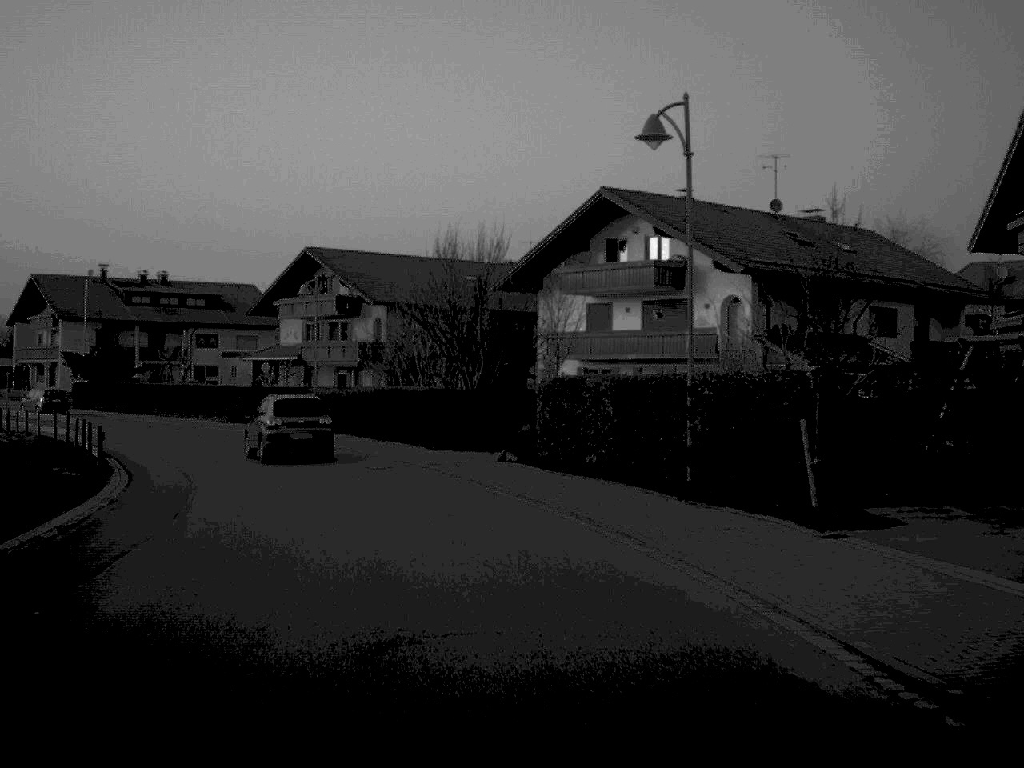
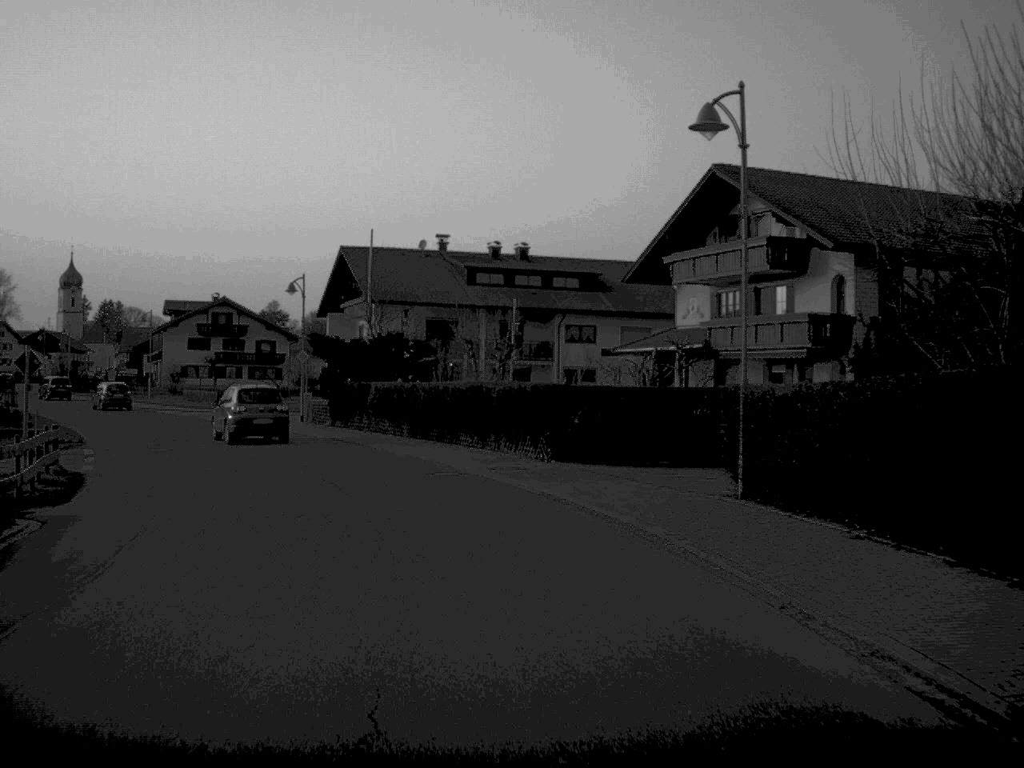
(-4.7, +29.9) m; -18°
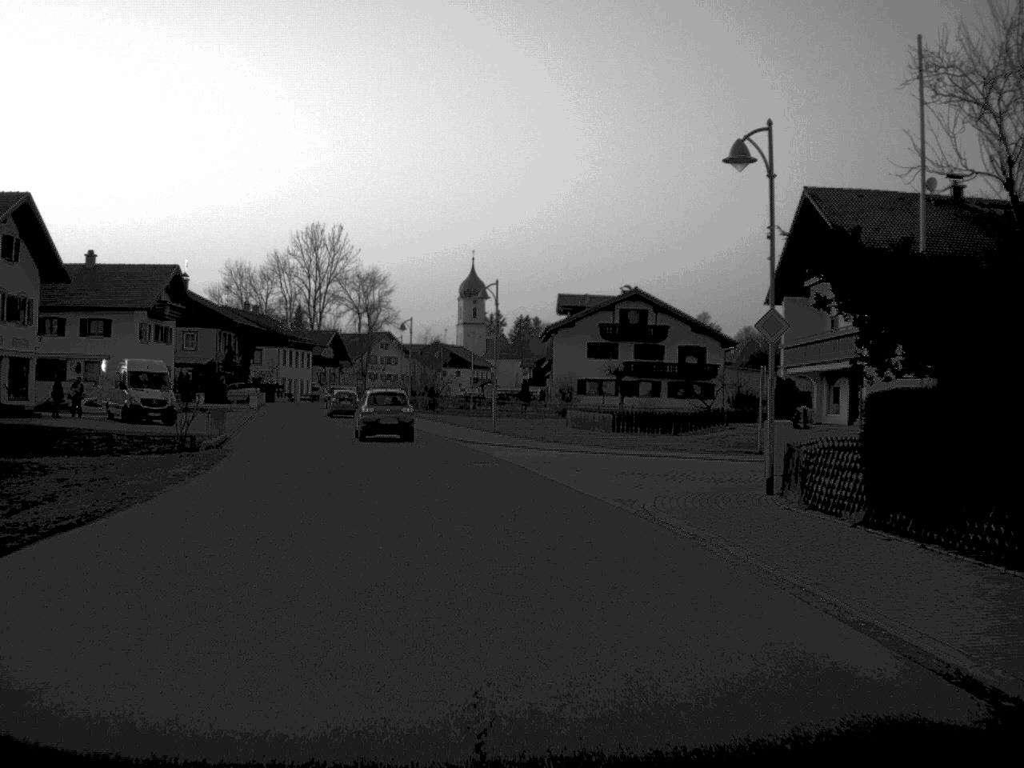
(-5.5, +31.0) m; -19°
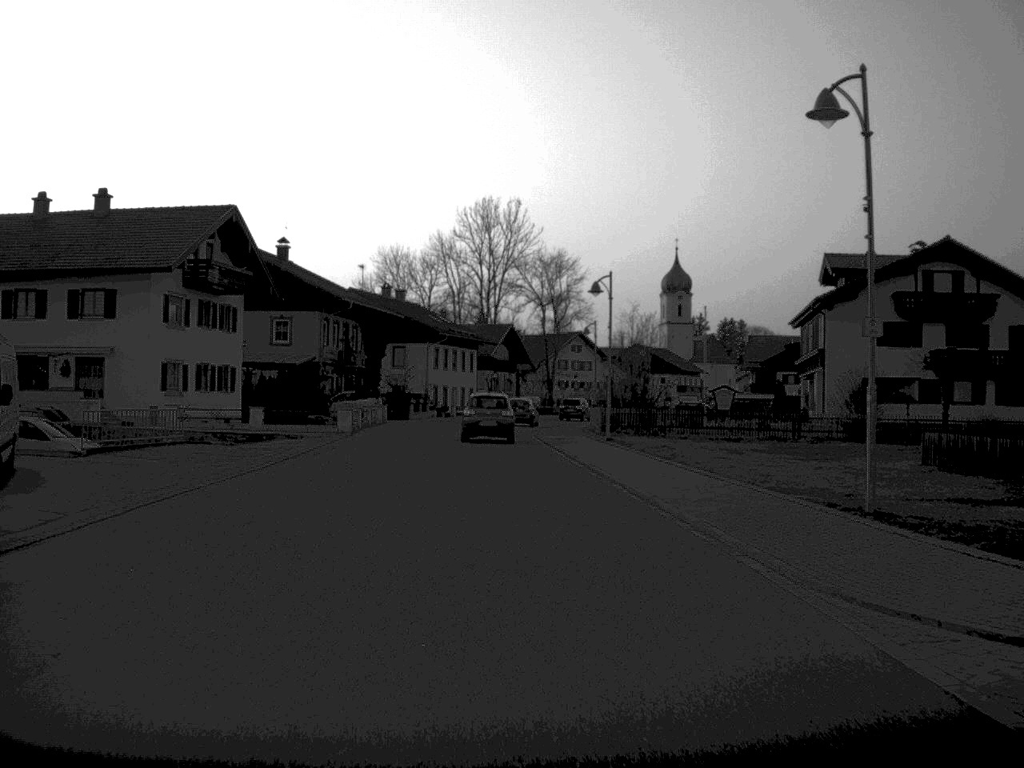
(-2.7, +32.0) m; -9°
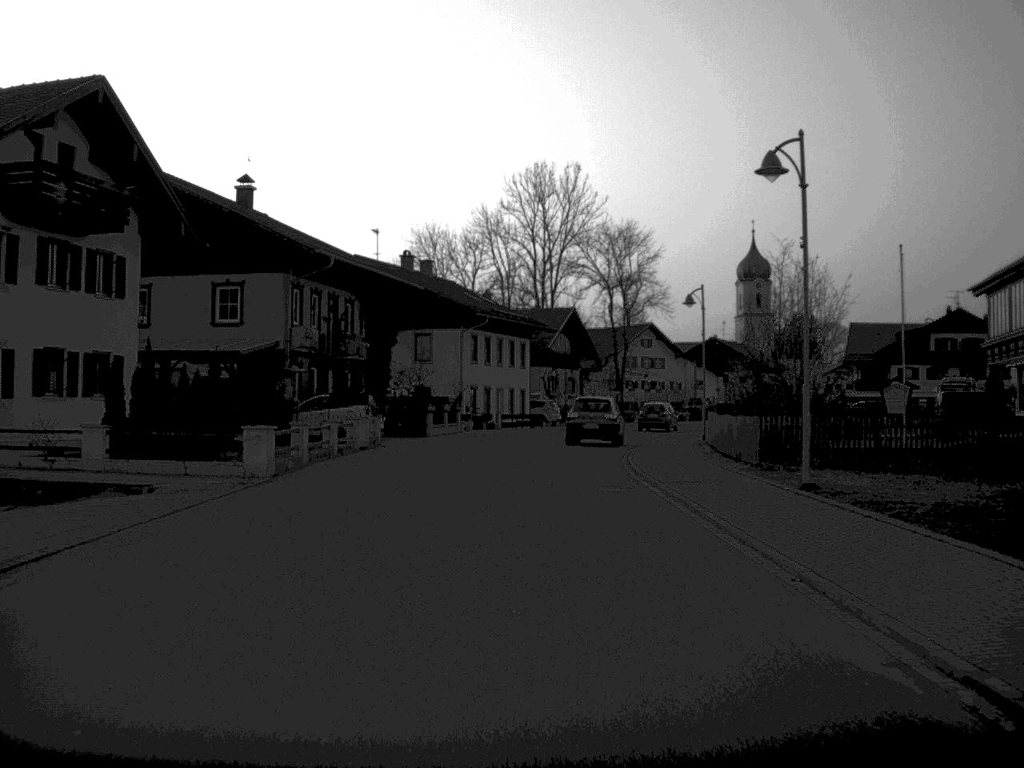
(-0.6, +23.5) m; -2°
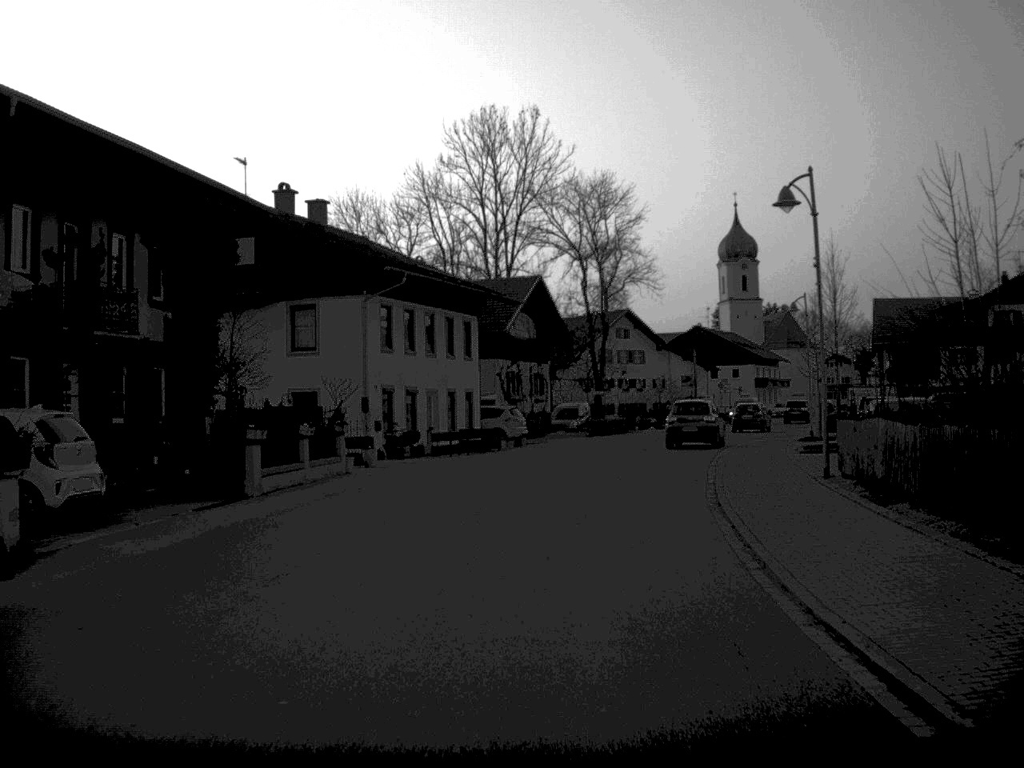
(+0.3, +24.8) m; +2°
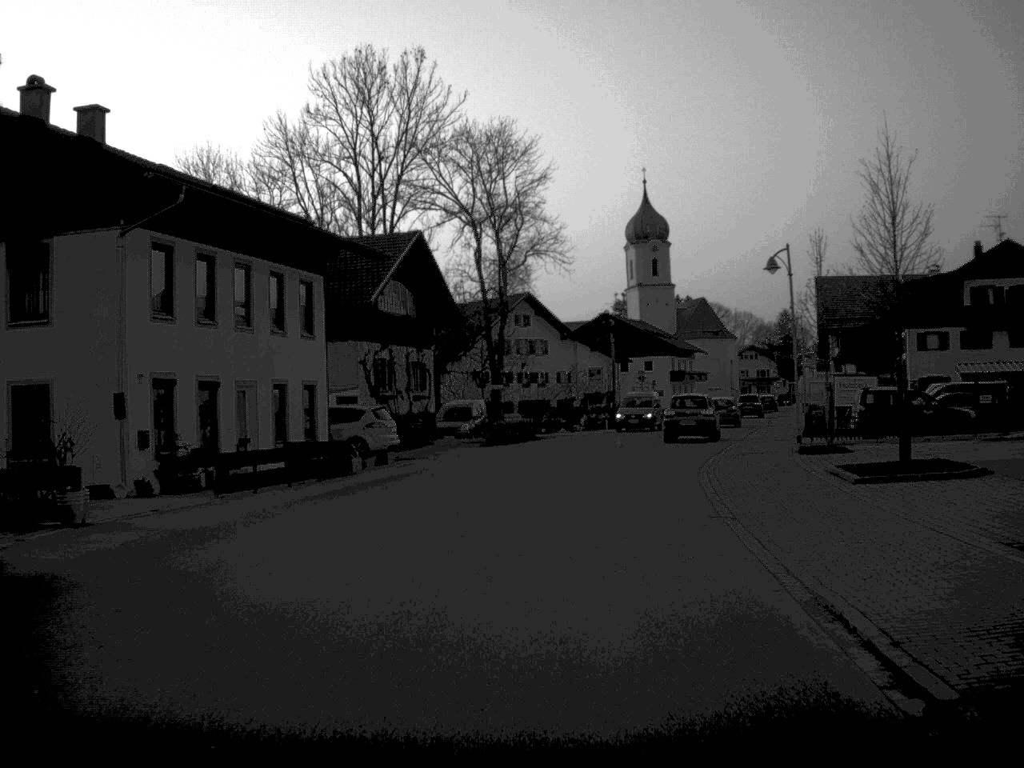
(+0.6, +15.5) m; +5°
